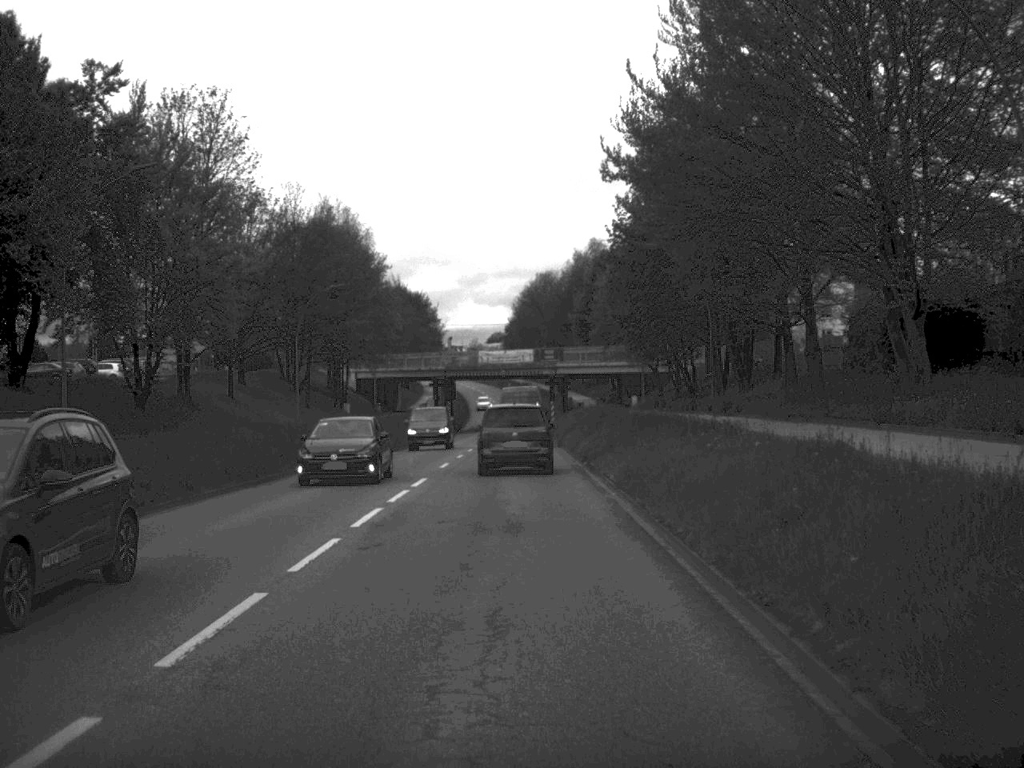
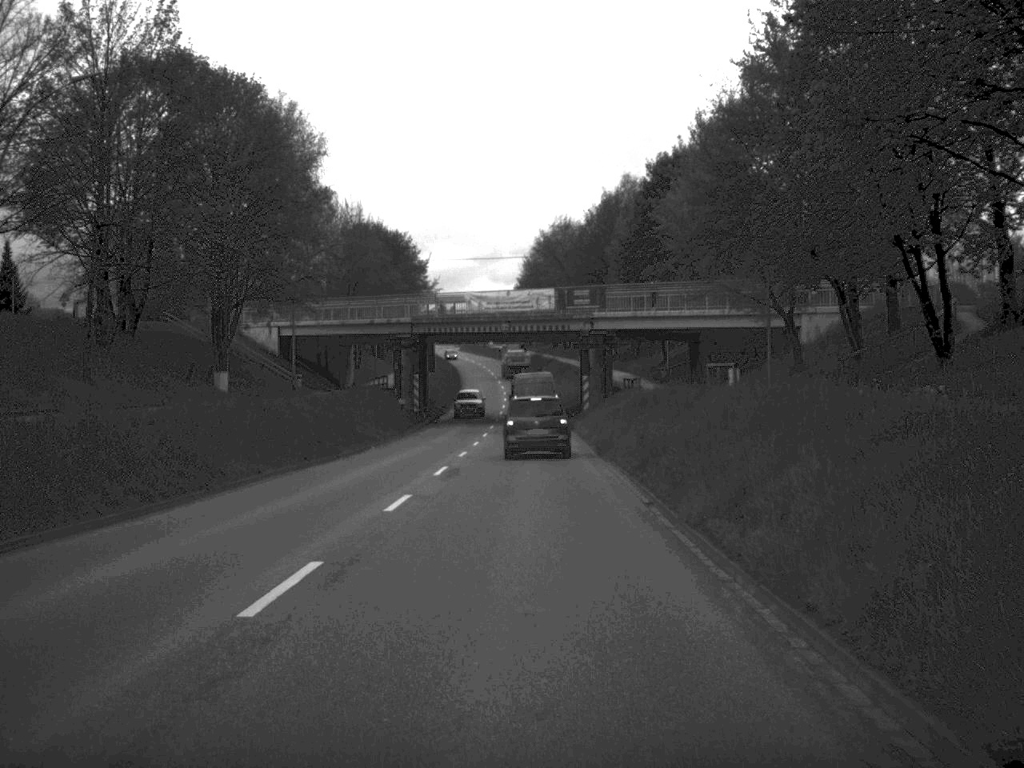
(-0.3, +42.5) m; -1°
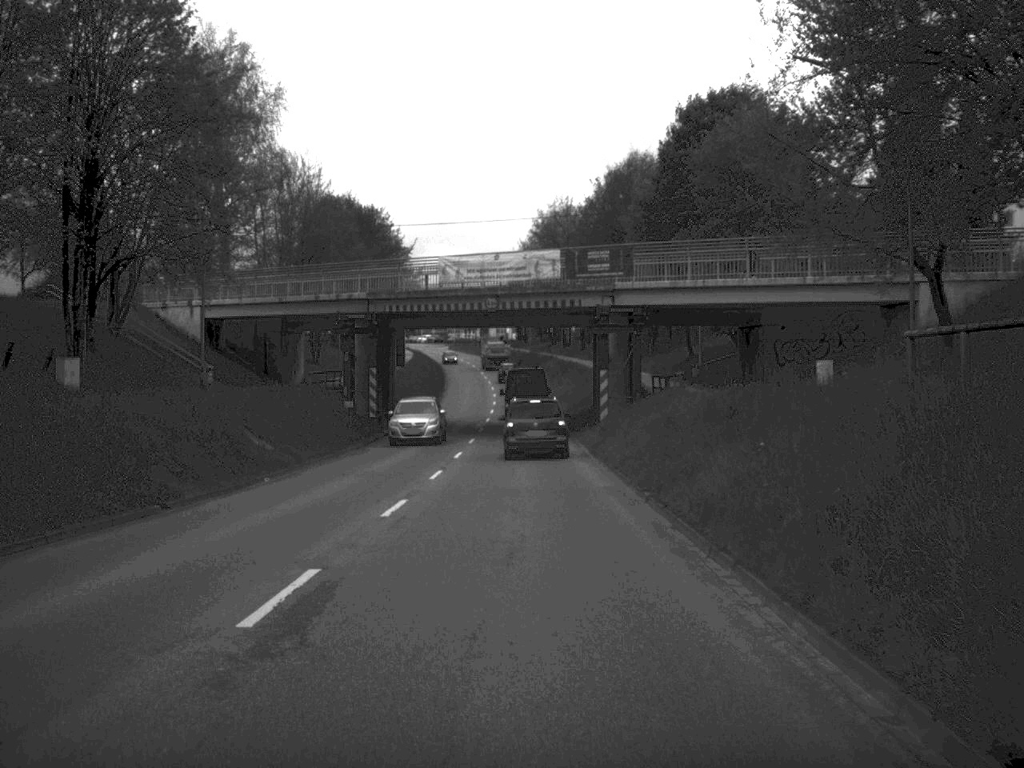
(0.0, +17.9) m; 0°
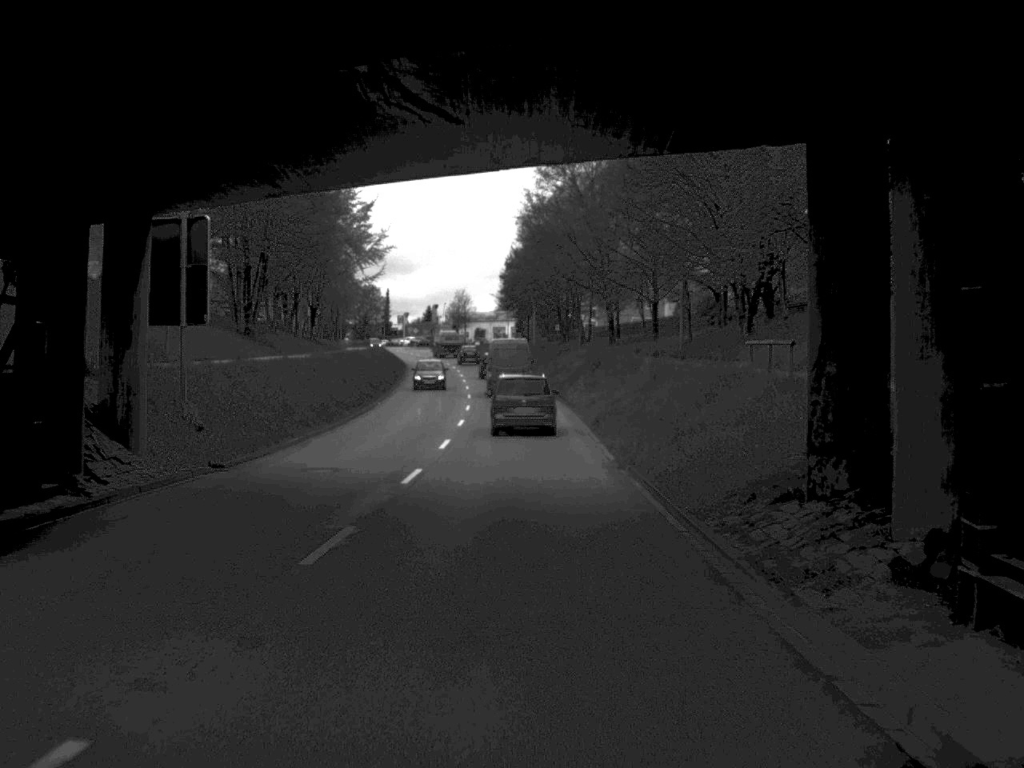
(0.0, +41.7) m; 0°
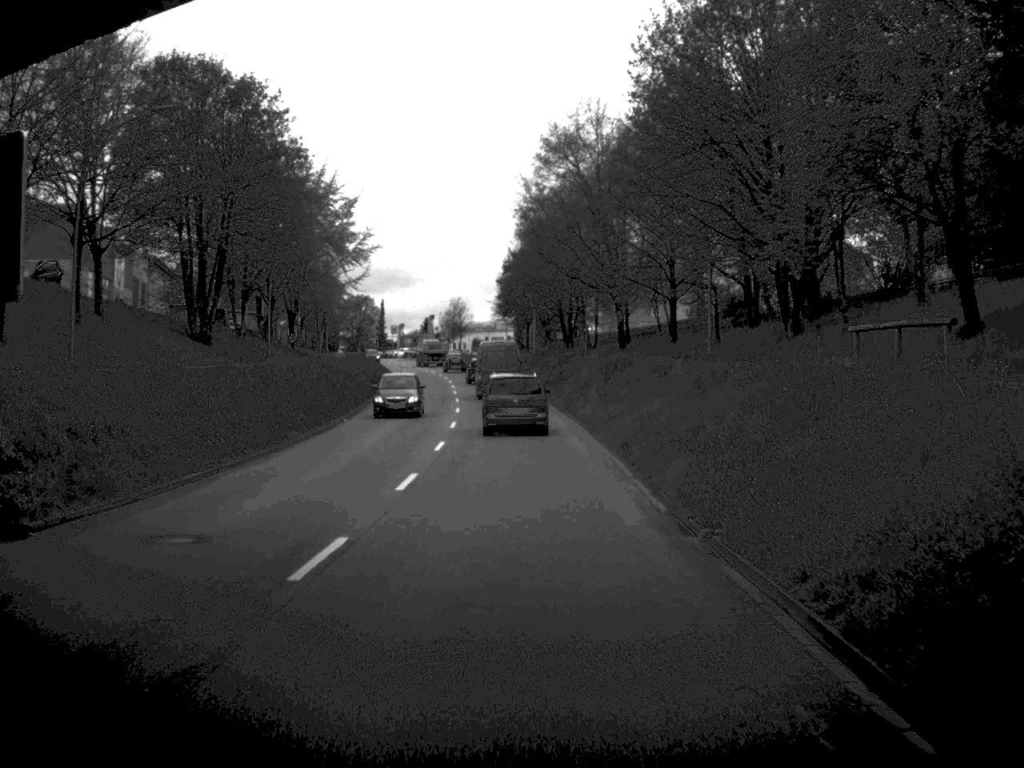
(0.0, +9.7) m; 0°
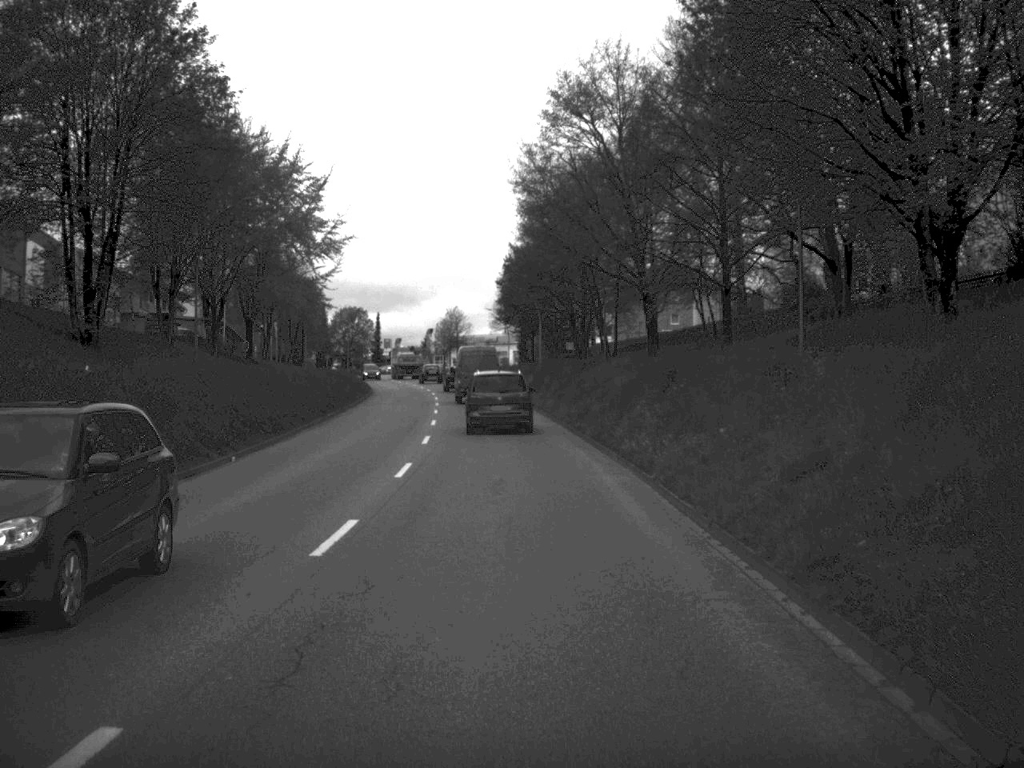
(0.0, +16.7) m; 0°
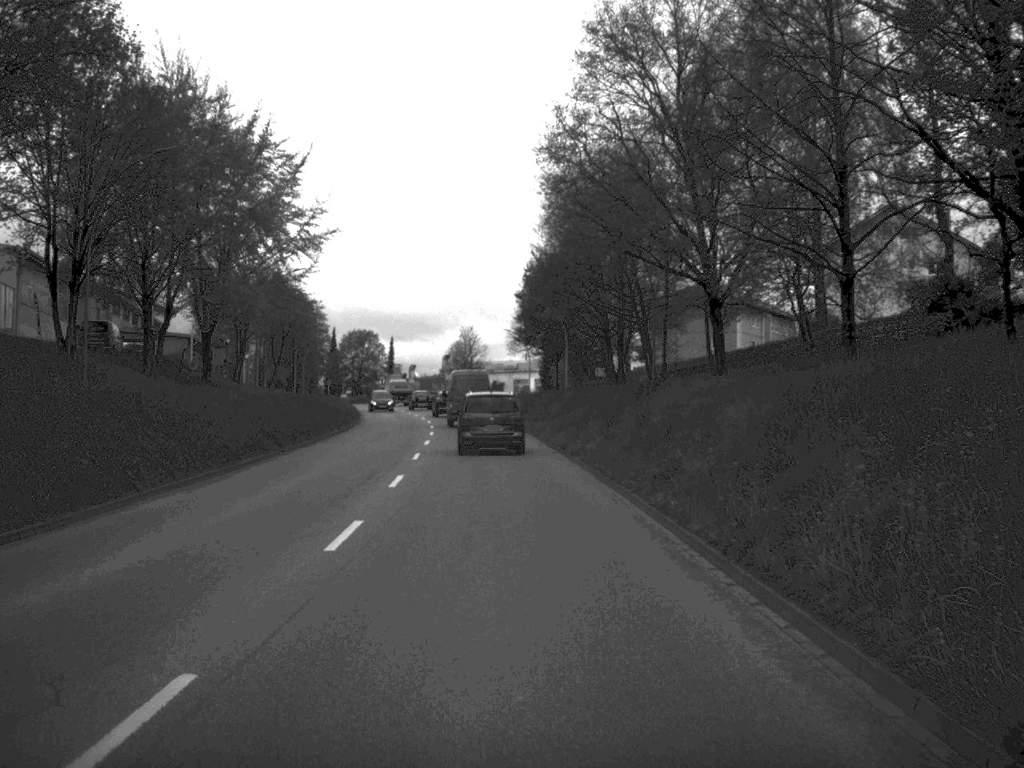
(-0.1, +16.3) m; -1°
